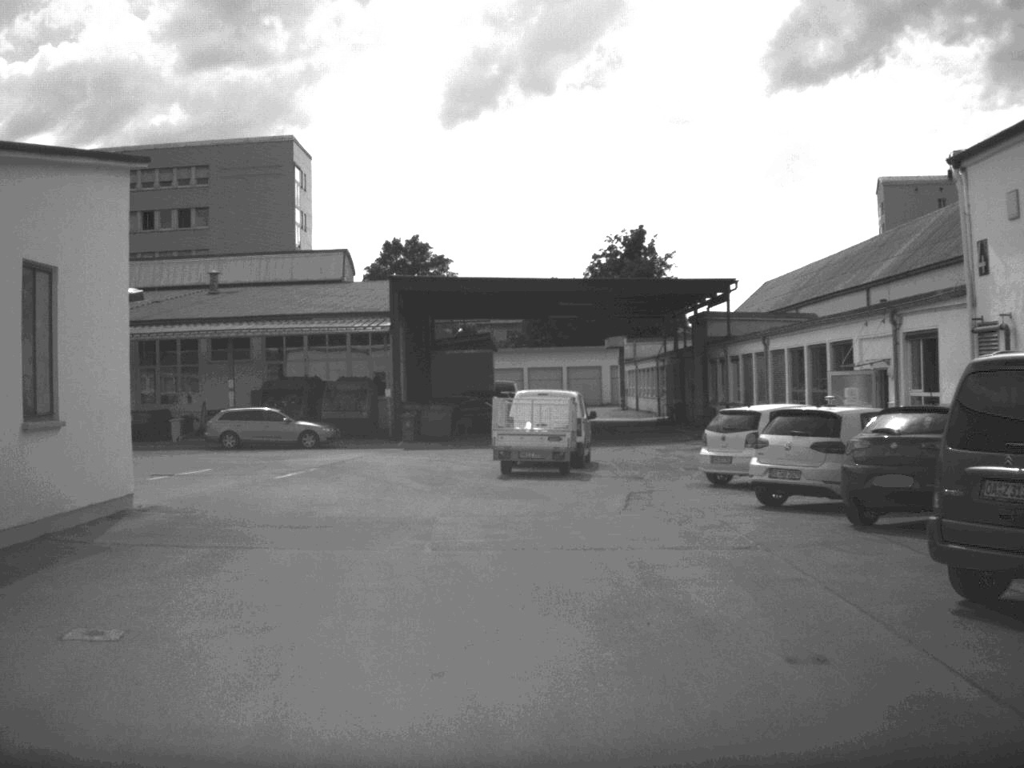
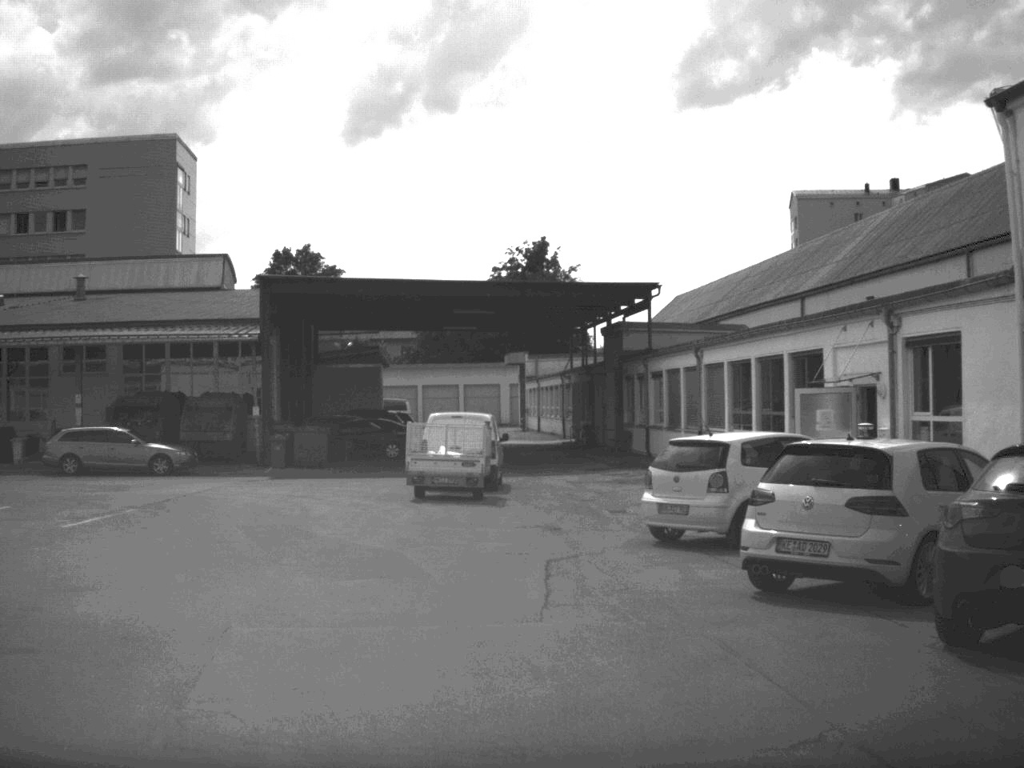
(+0.2, +6.4) m; +5°
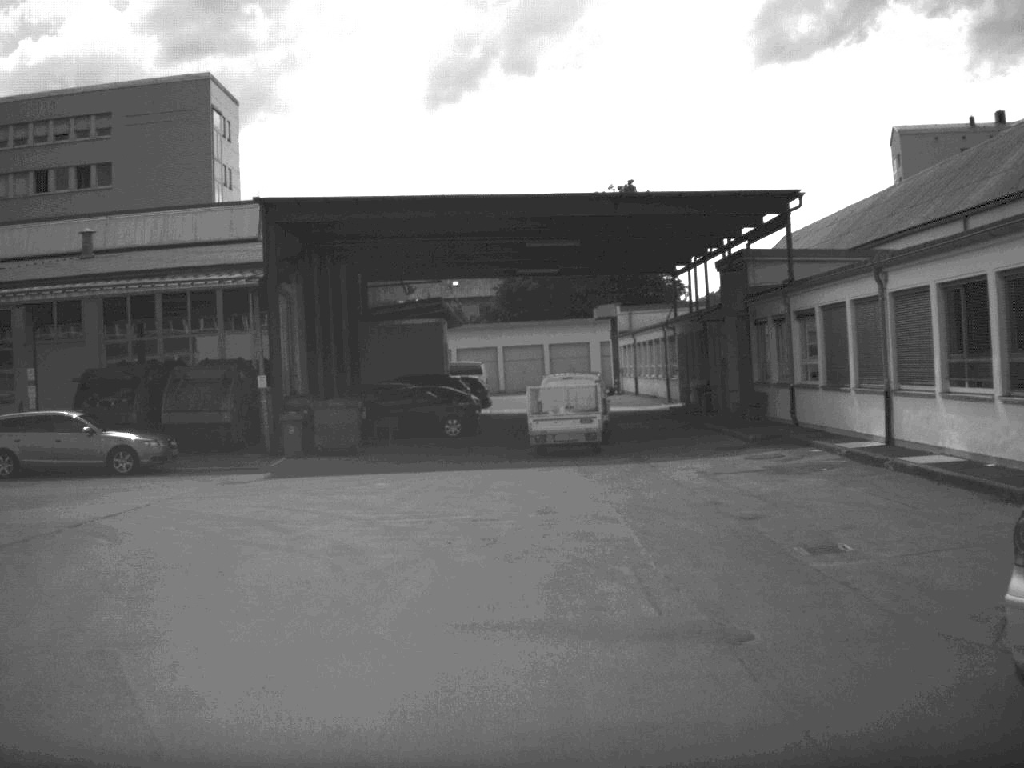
(-0.3, +10.9) m; -4°
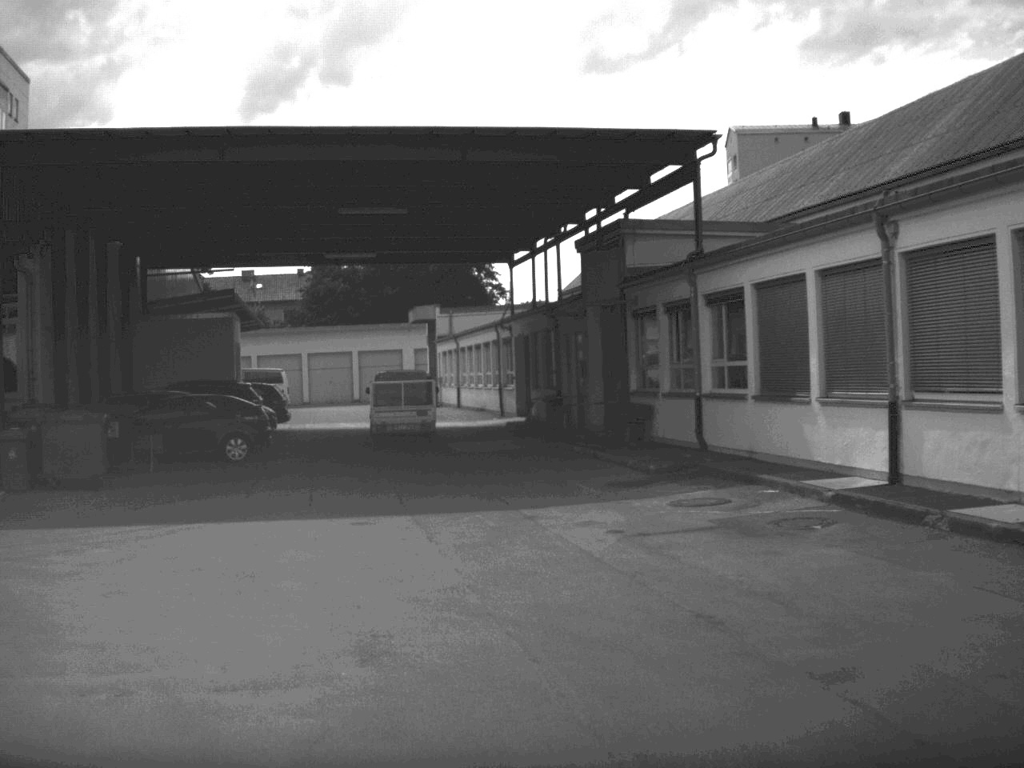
(-0.3, +8.5) m; +9°
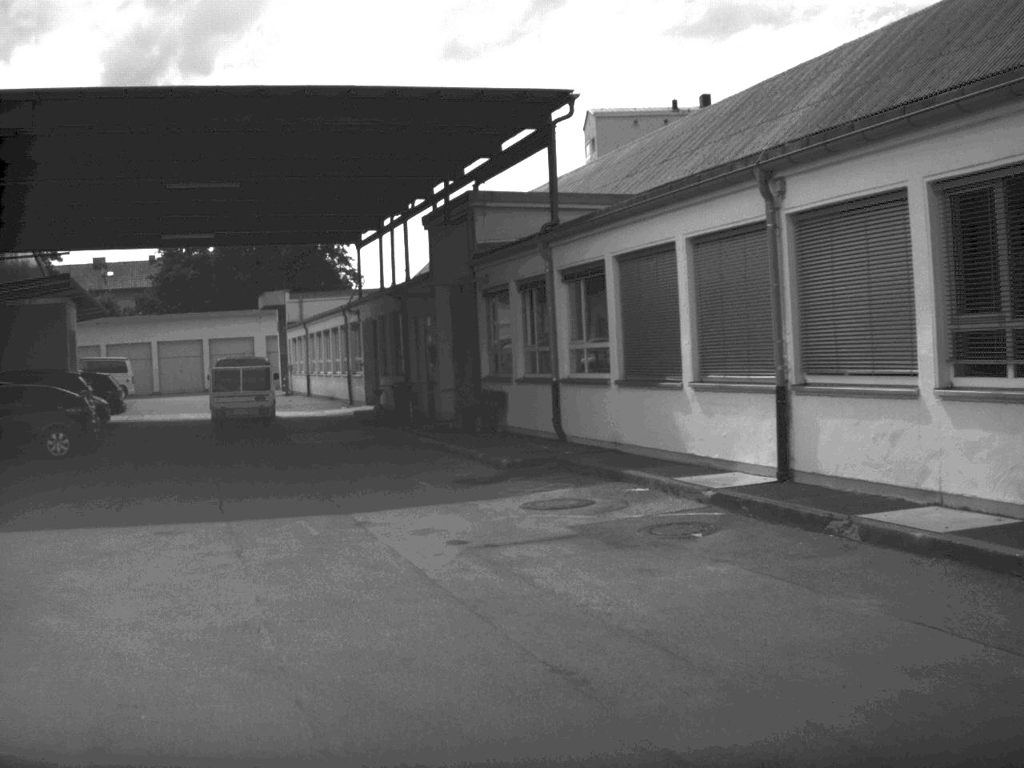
(+0.1, +2.1) m; +6°
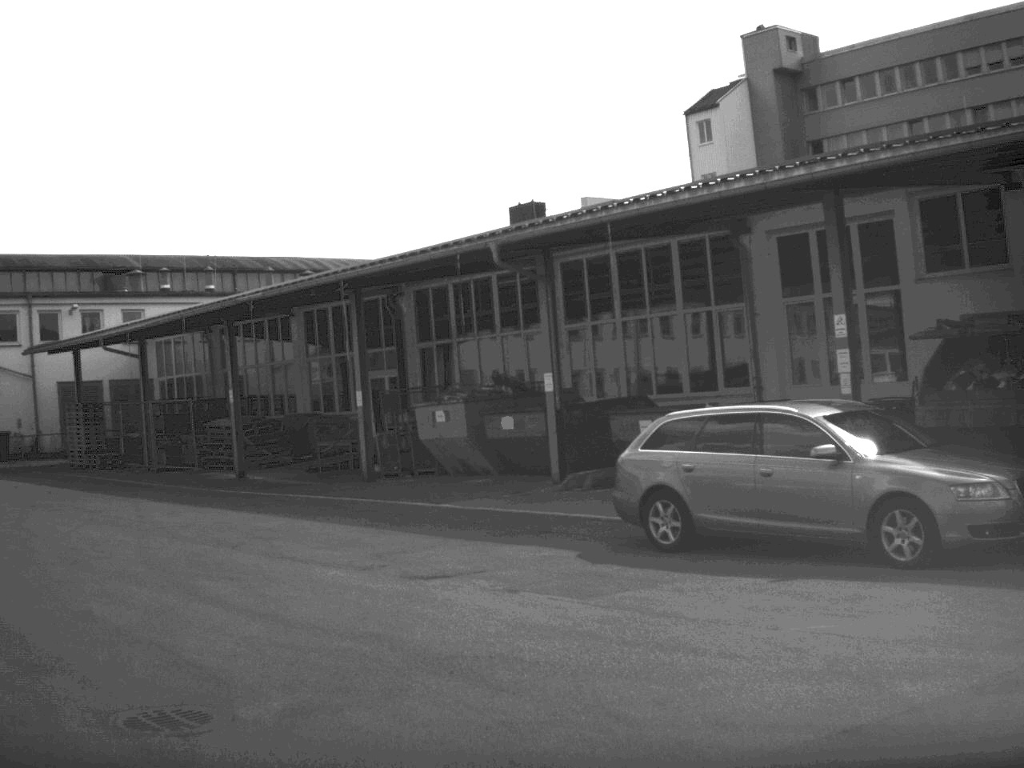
(-3.0, +7.0) m; -69°
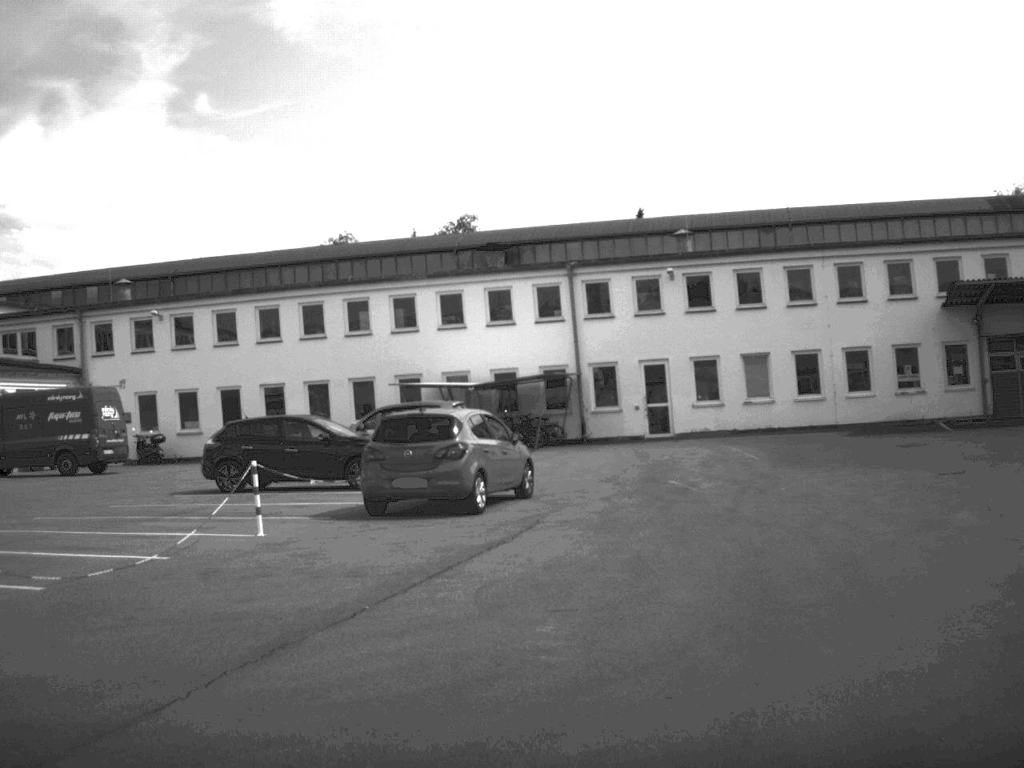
(-1.5, +3.3) m; -49°
